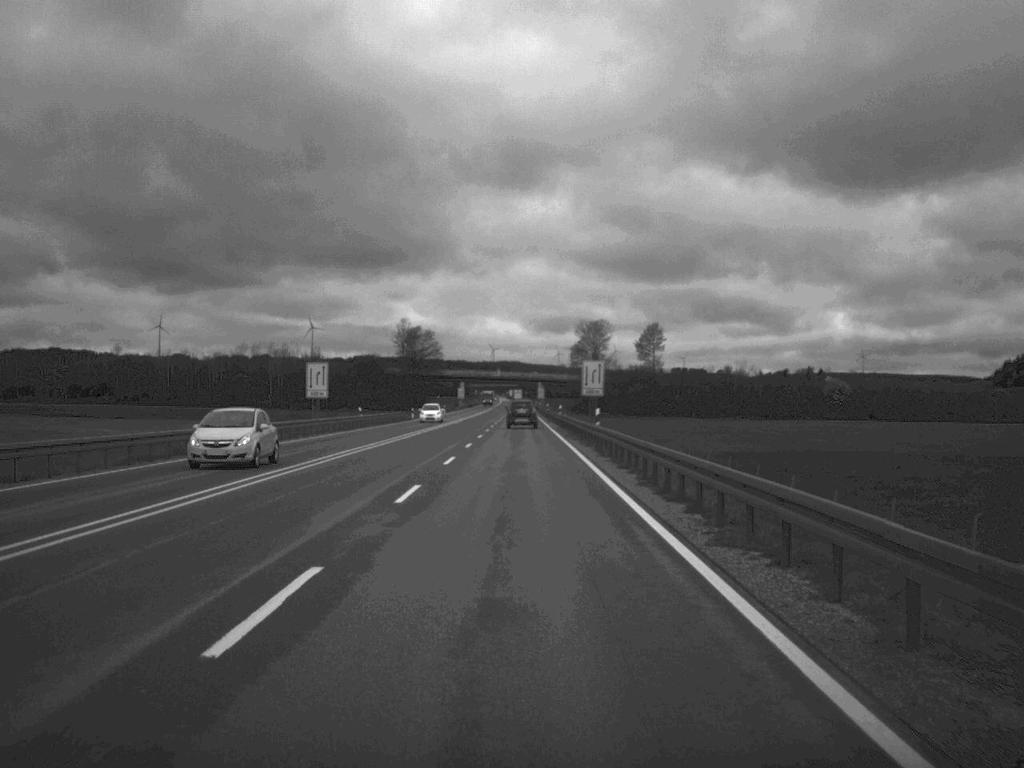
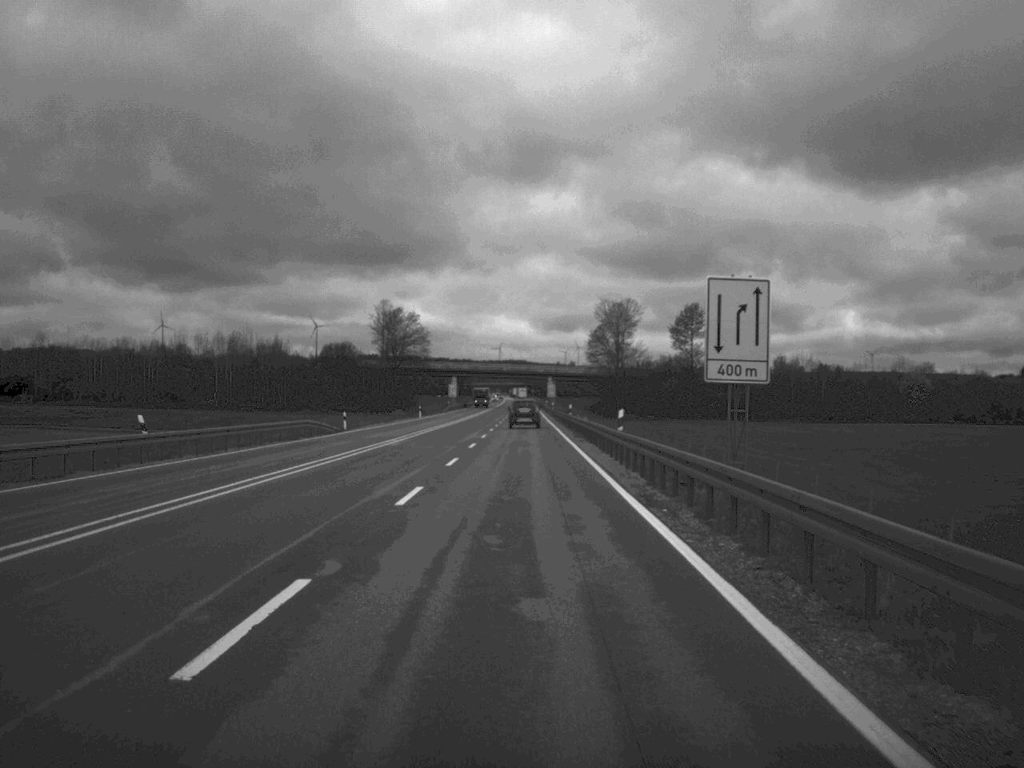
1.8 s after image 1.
(-0.1, +48.5) m; 0°
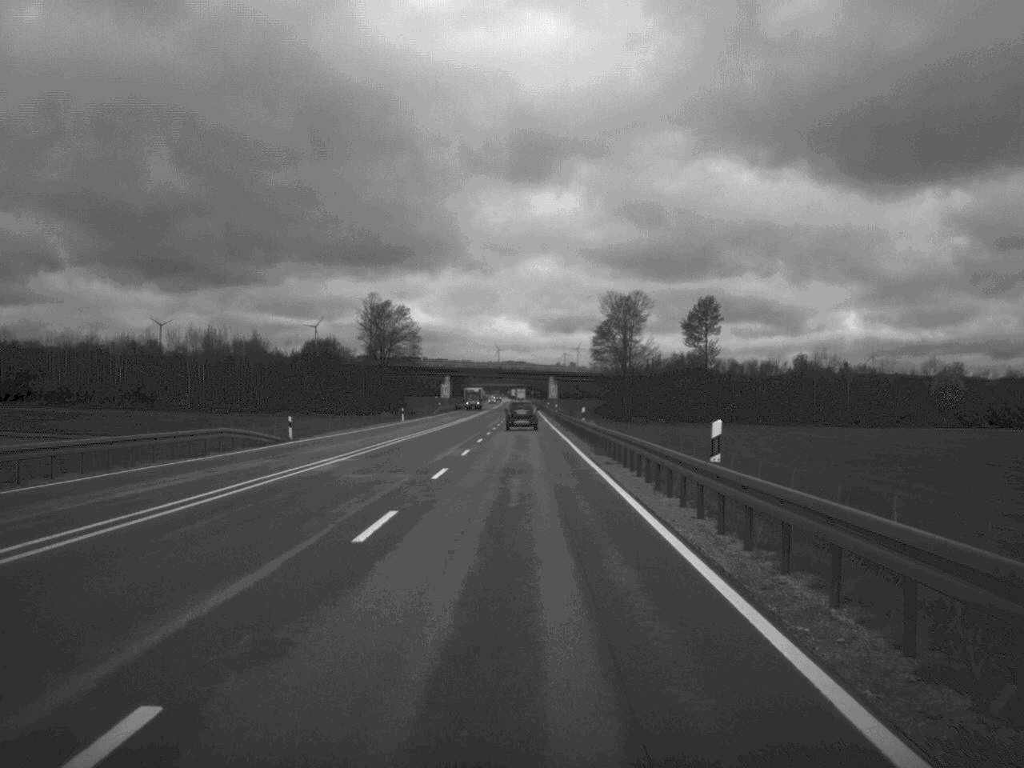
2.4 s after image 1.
(0.0, +16.7) m; 0°
